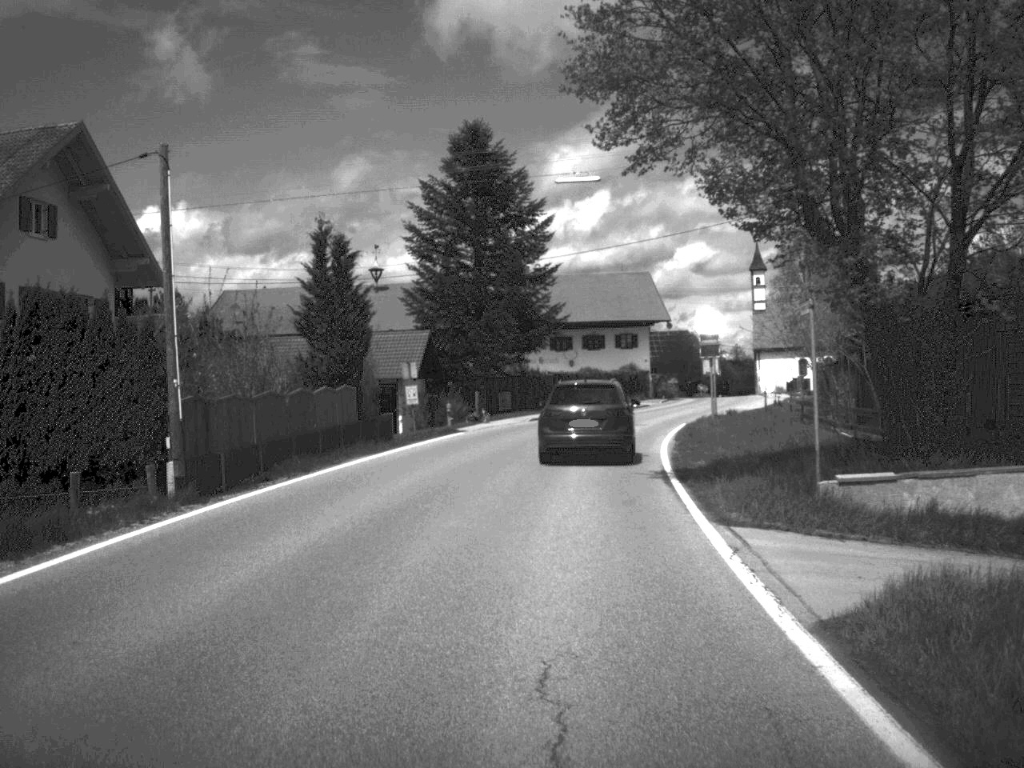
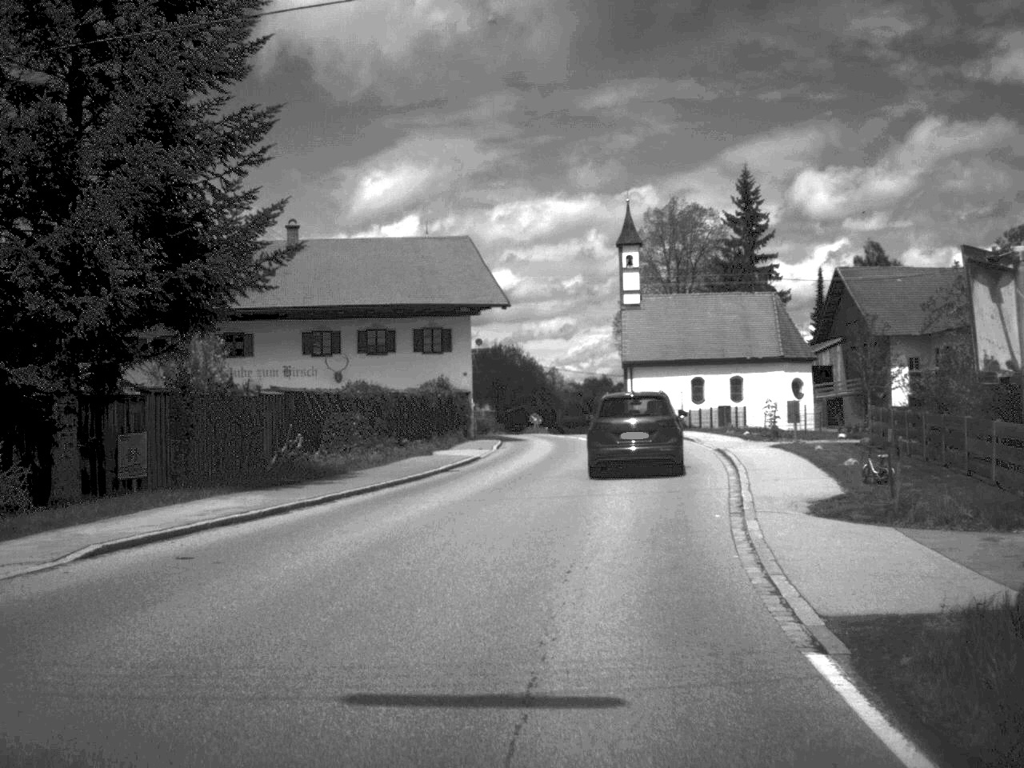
(+2.3, +36.2) m; +9°
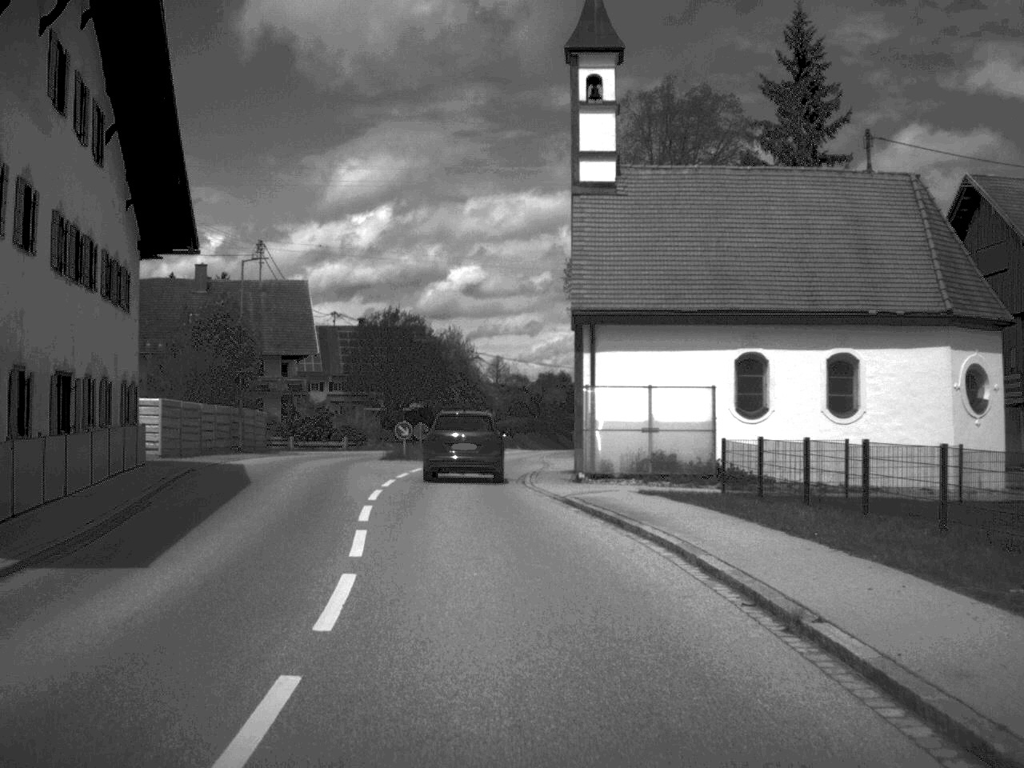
(+3.2, +40.9) m; +1°
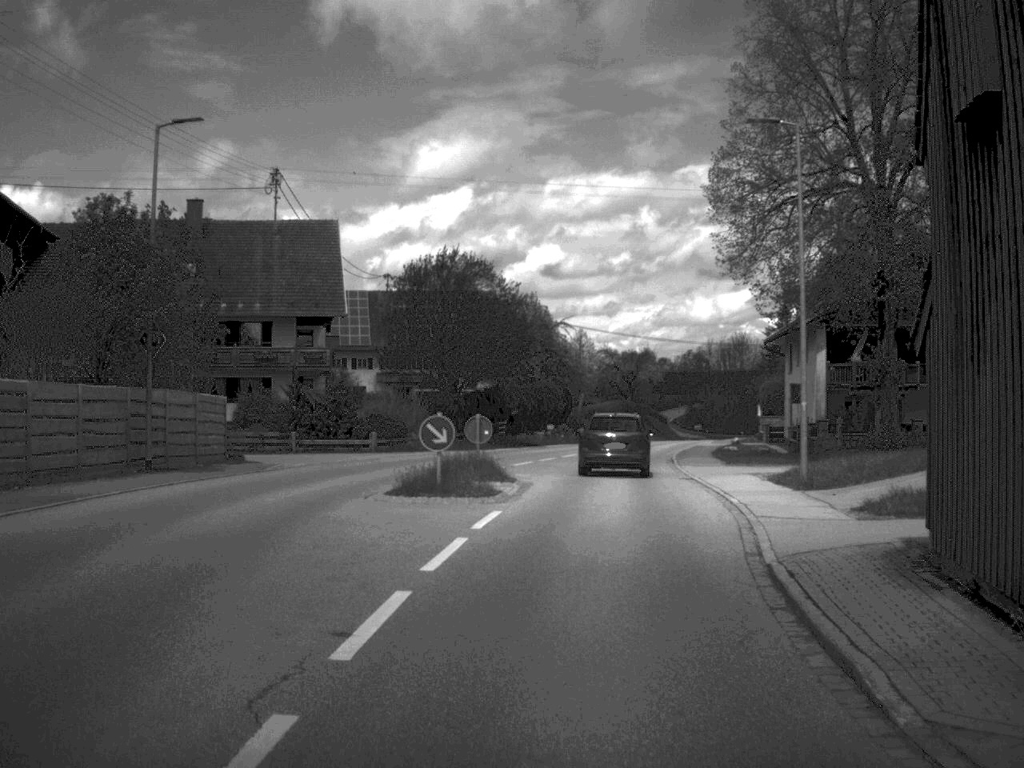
(-1.4, +22.9) m; -3°
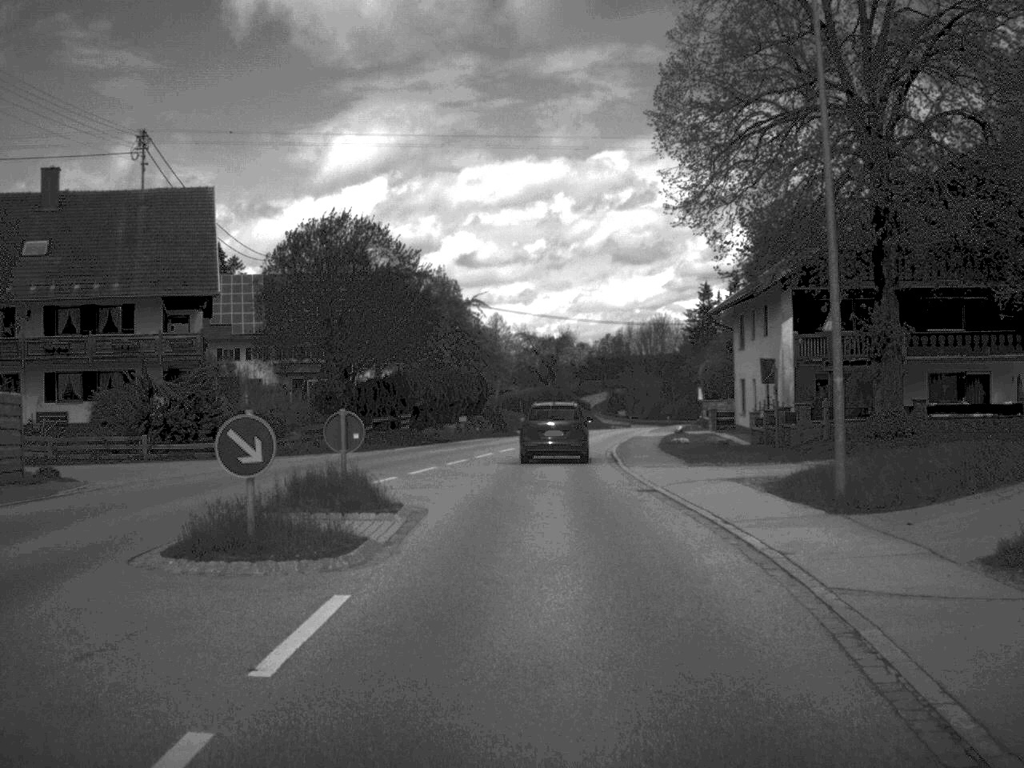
(+0.3, +9.2) m; +4°
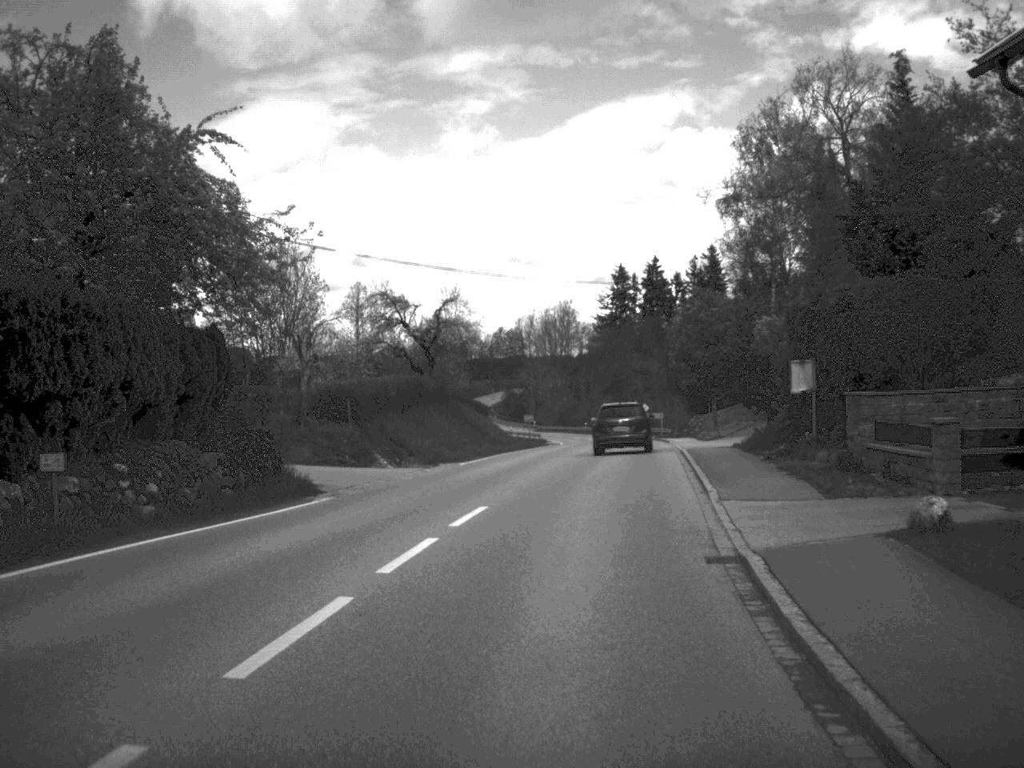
(+1.3, +43.3) m; +5°
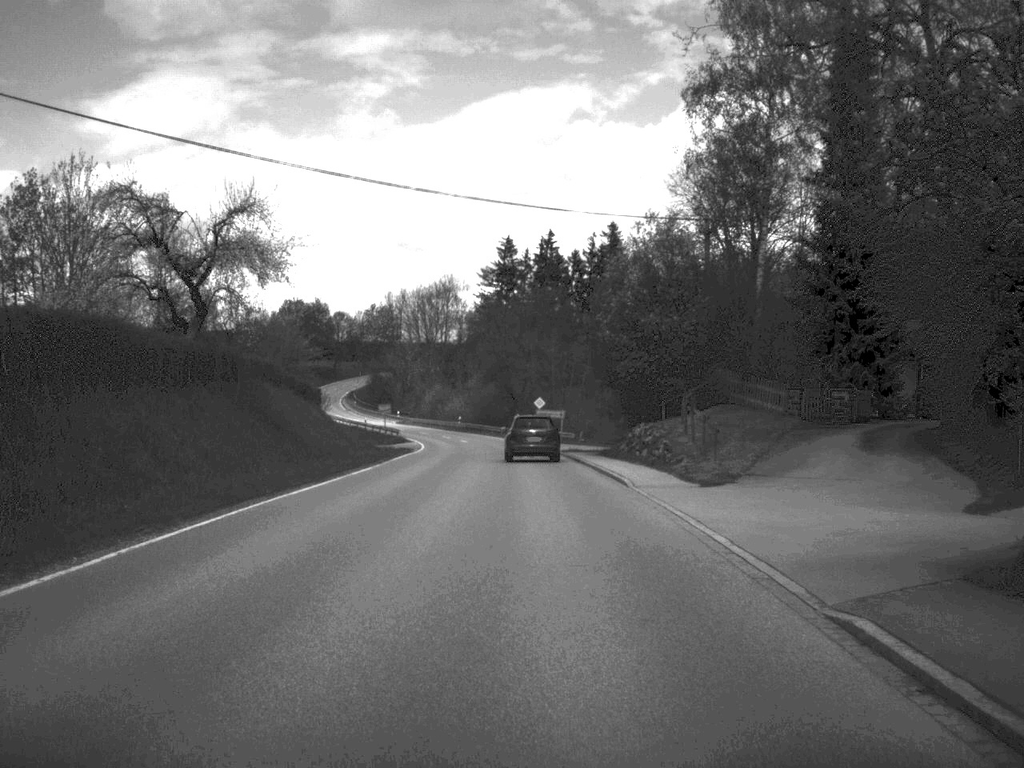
(+1.6, +30.3) m; +5°
